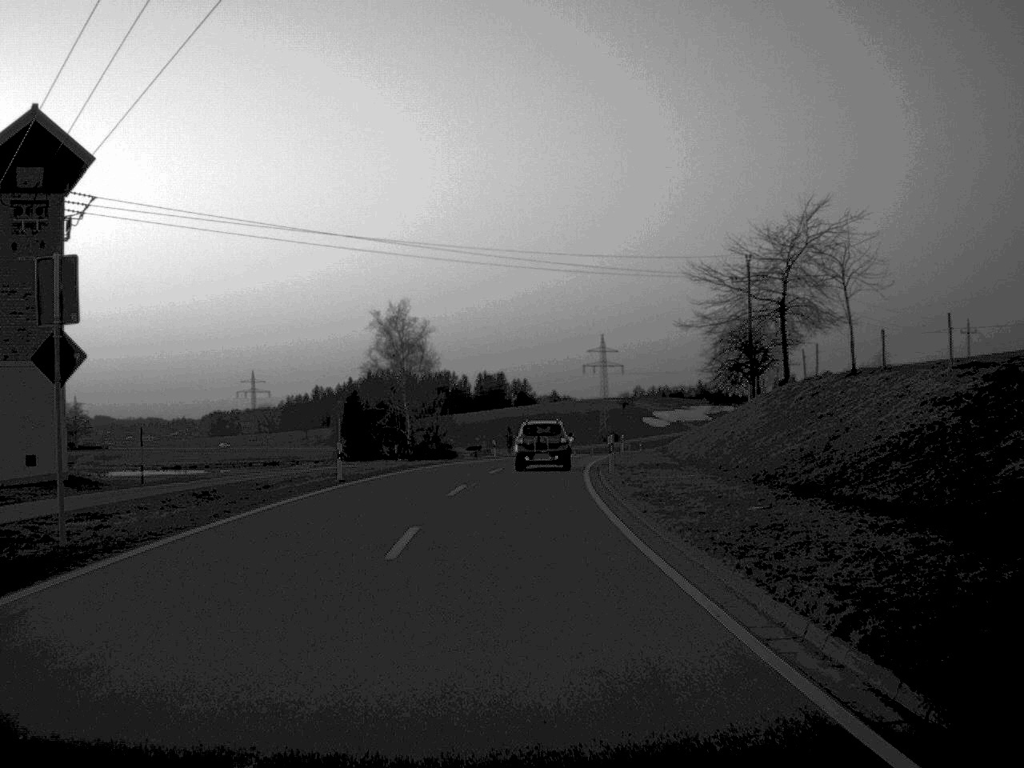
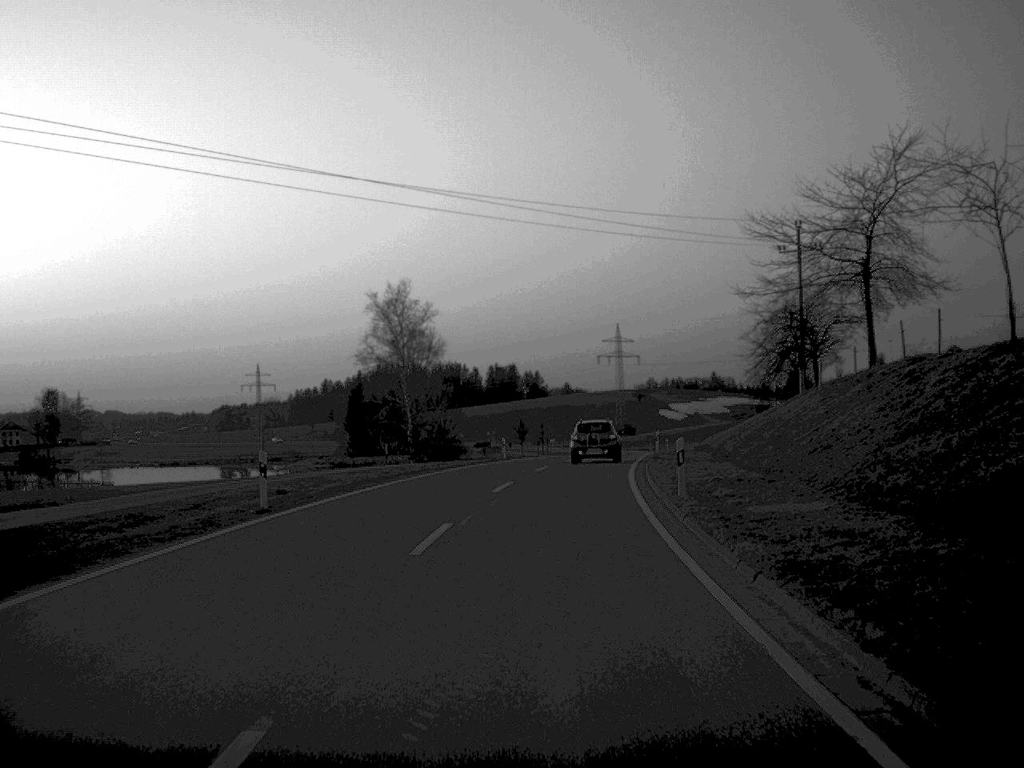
(-0.1, +11.9) m; 0°
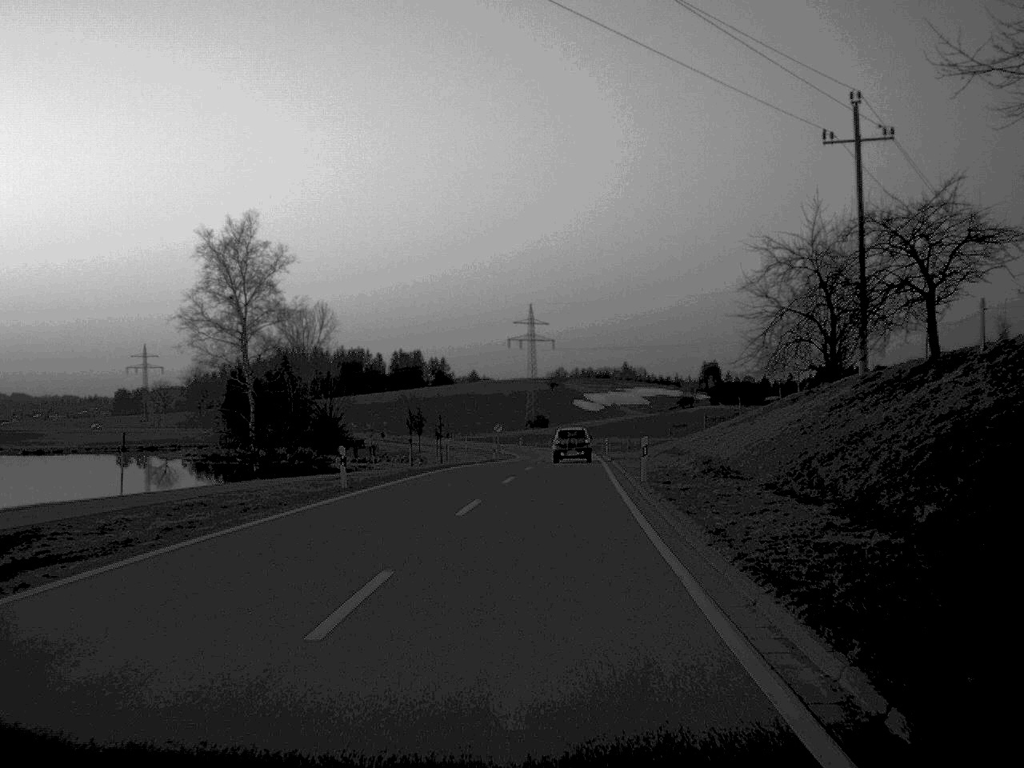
(+1.0, +29.6) m; +4°
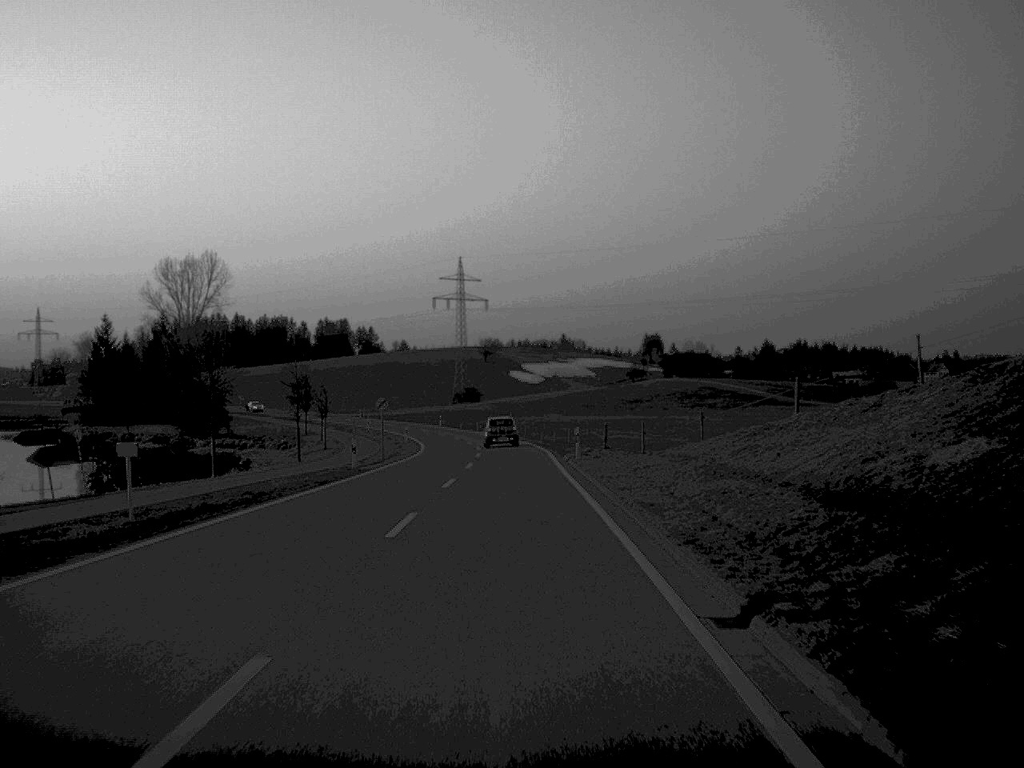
(+1.3, +41.2) m; +3°
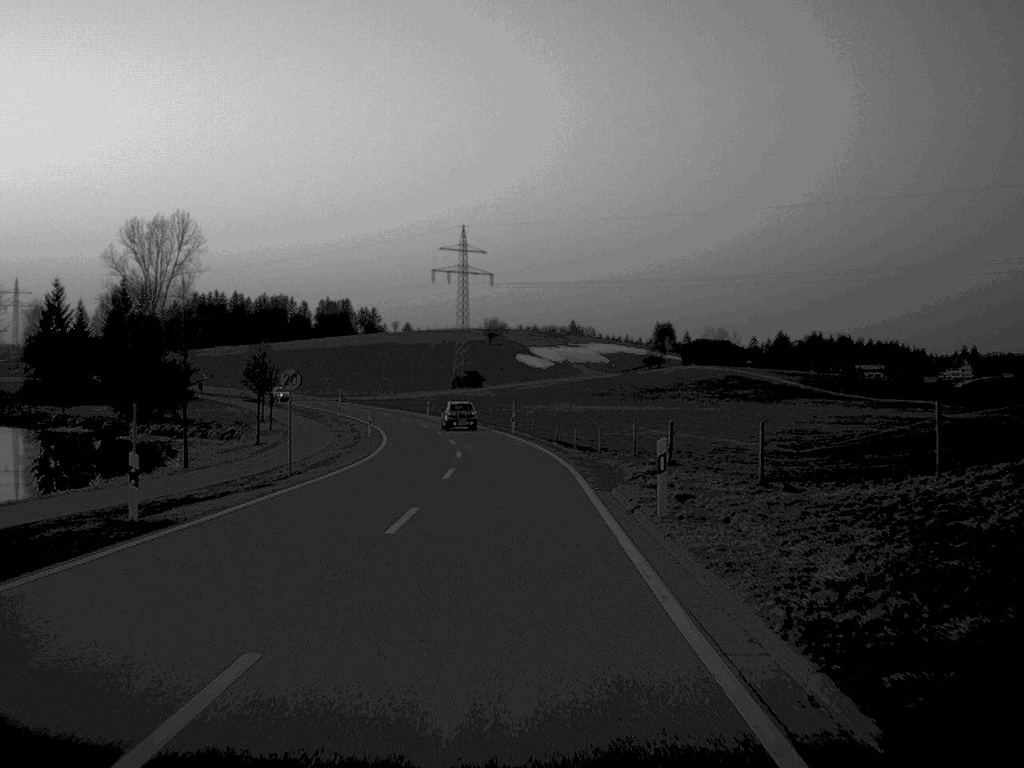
(-0.1, +24.2) m; 0°
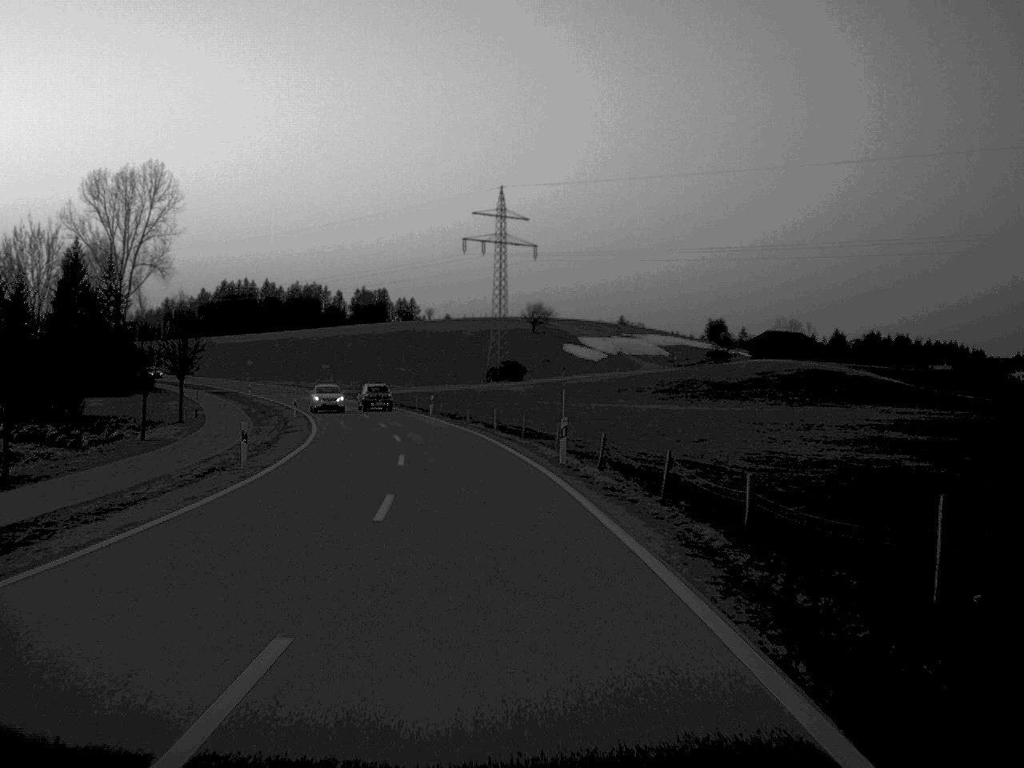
(-0.4, +35.9) m; -2°
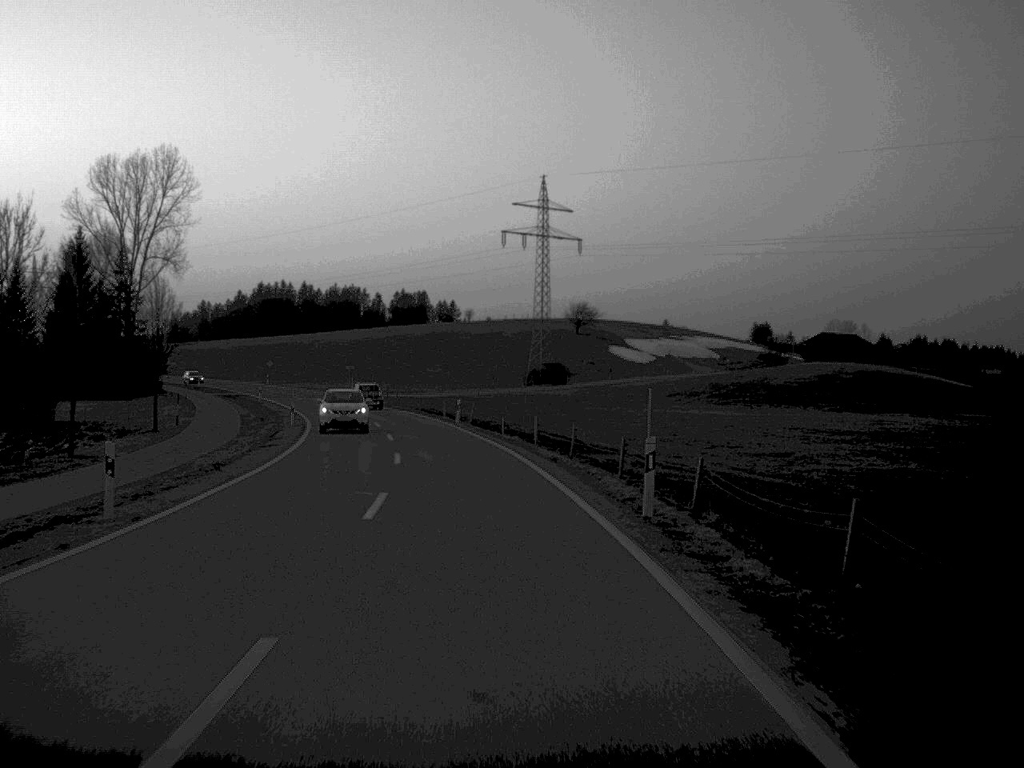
(-0.2, +12.2) m; -2°
